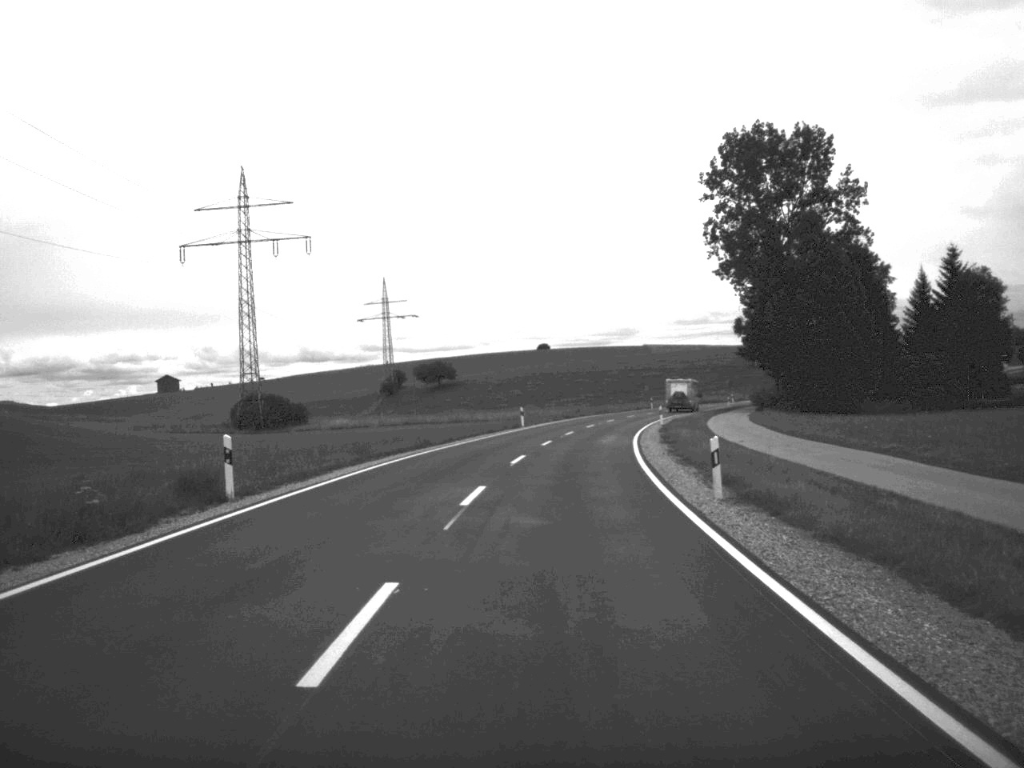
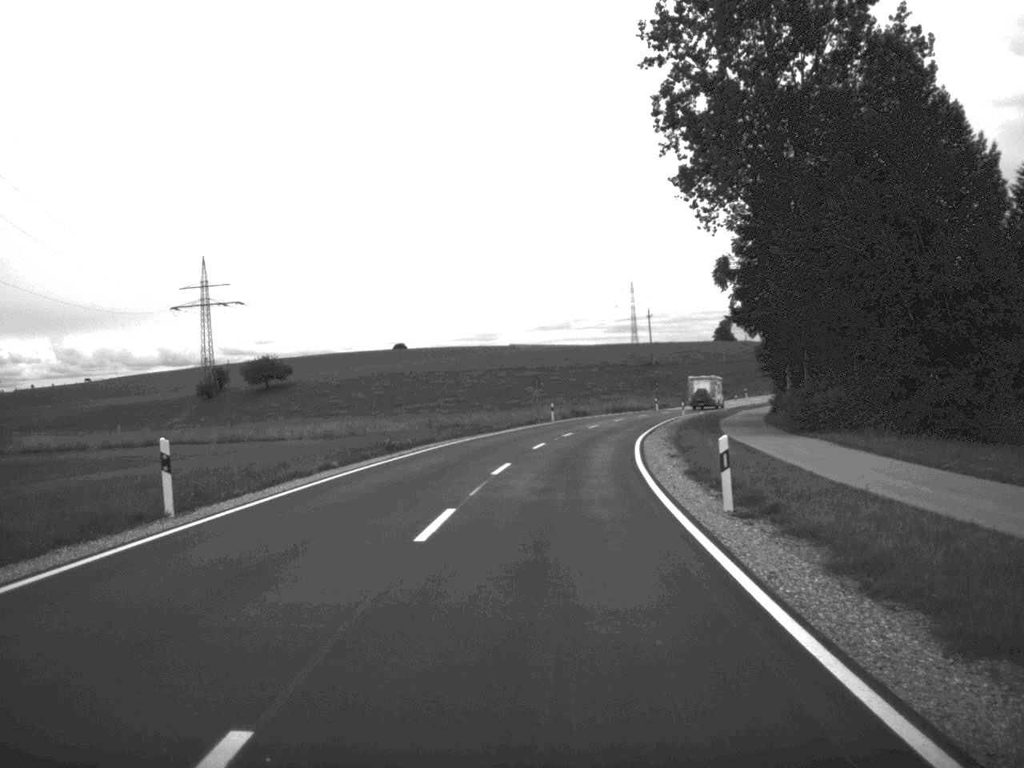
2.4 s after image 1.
(+2.6, +52.0) m; +6°
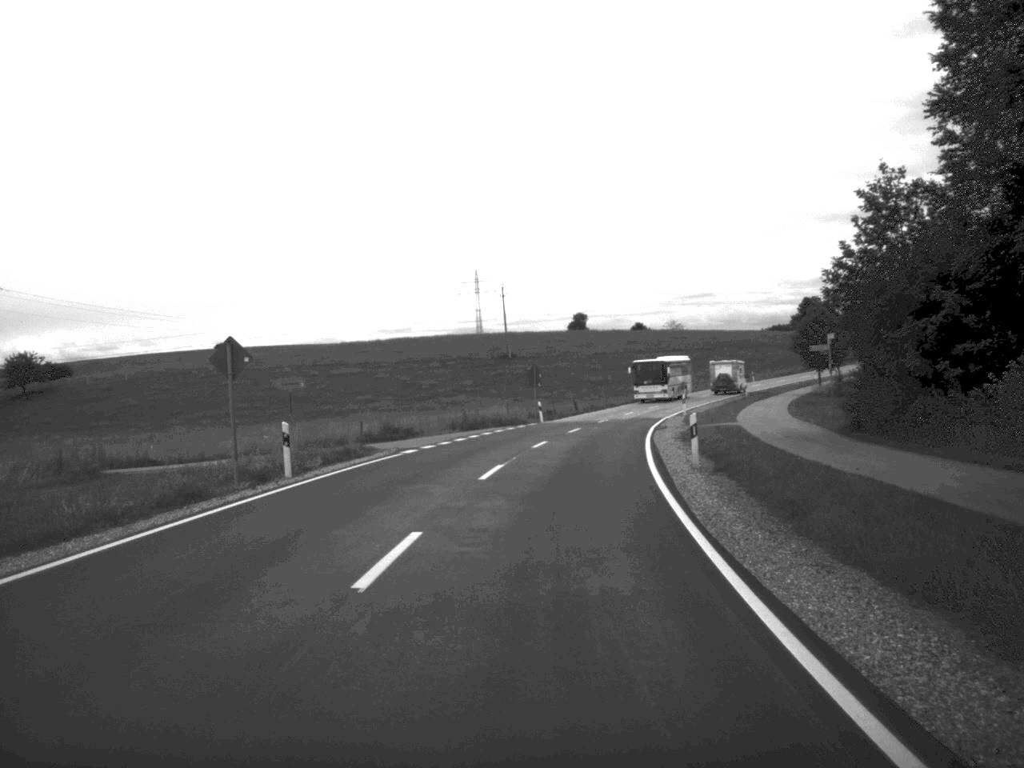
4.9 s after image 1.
(+2.9, +50.7) m; +7°
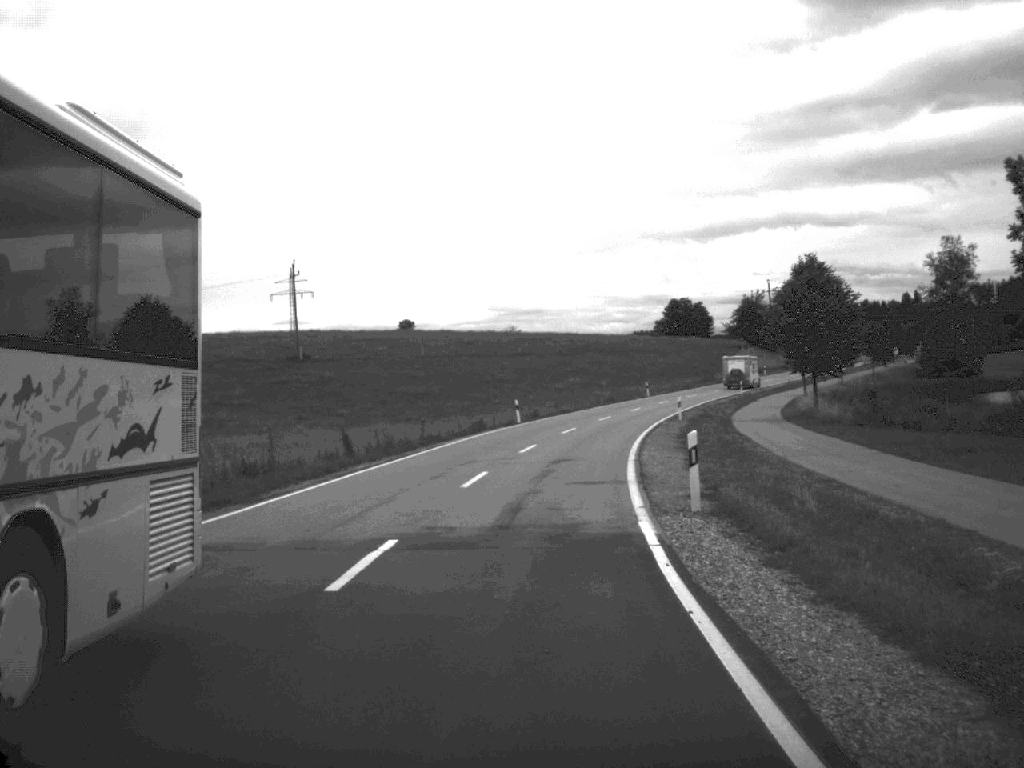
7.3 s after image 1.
(+3.3, +46.8) m; +7°
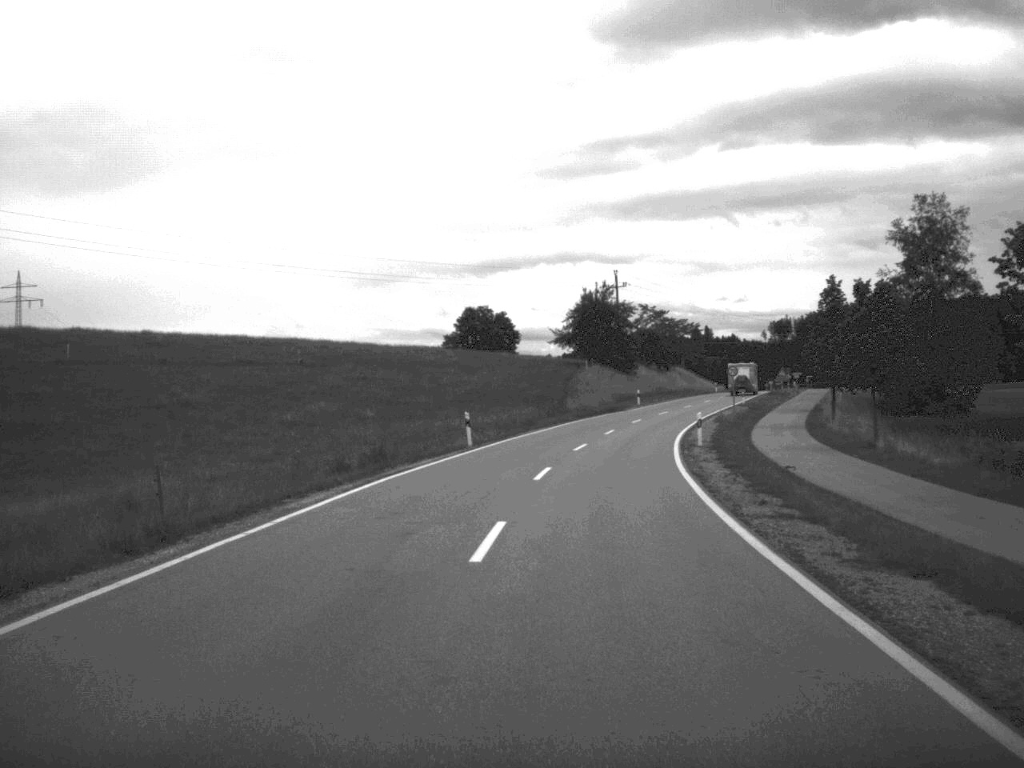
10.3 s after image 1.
(+3.8, +56.8) m; +10°
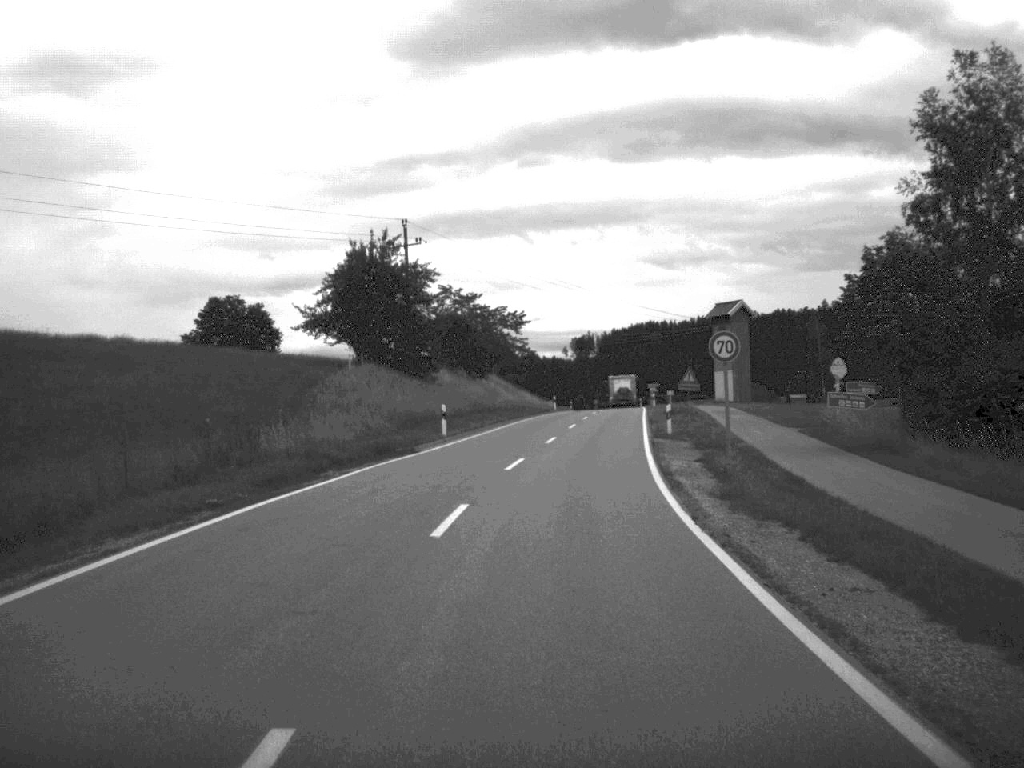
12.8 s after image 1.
(+3.5, +45.9) m; +9°
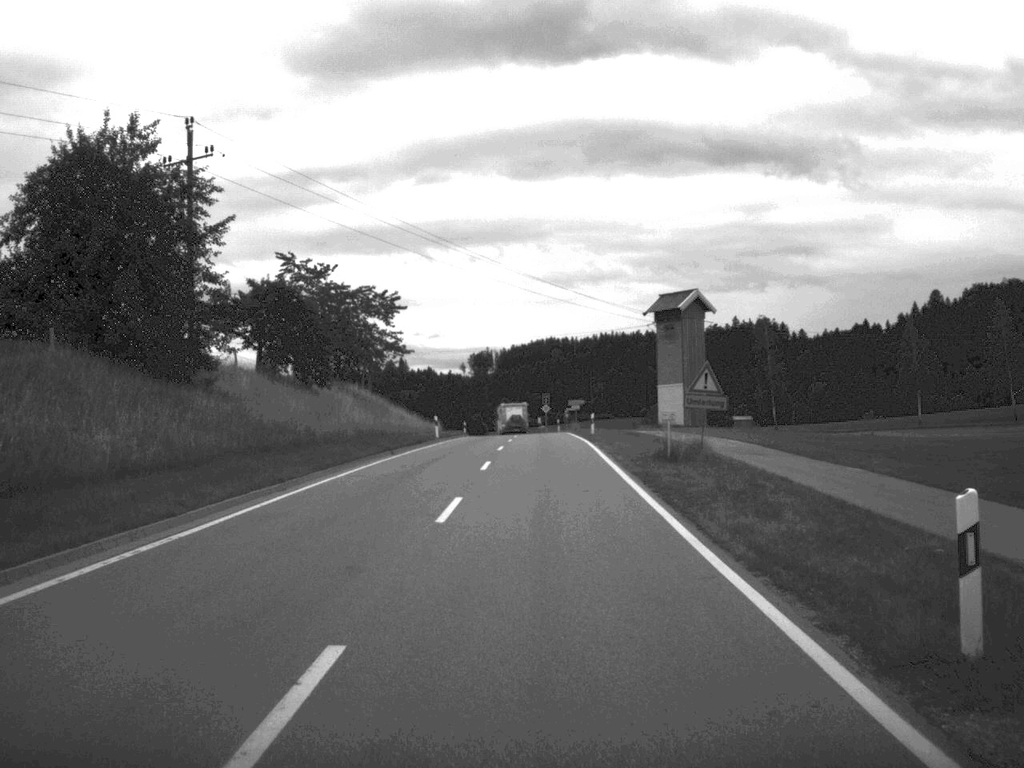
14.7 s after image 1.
(+1.4, +33.4) m; +4°
